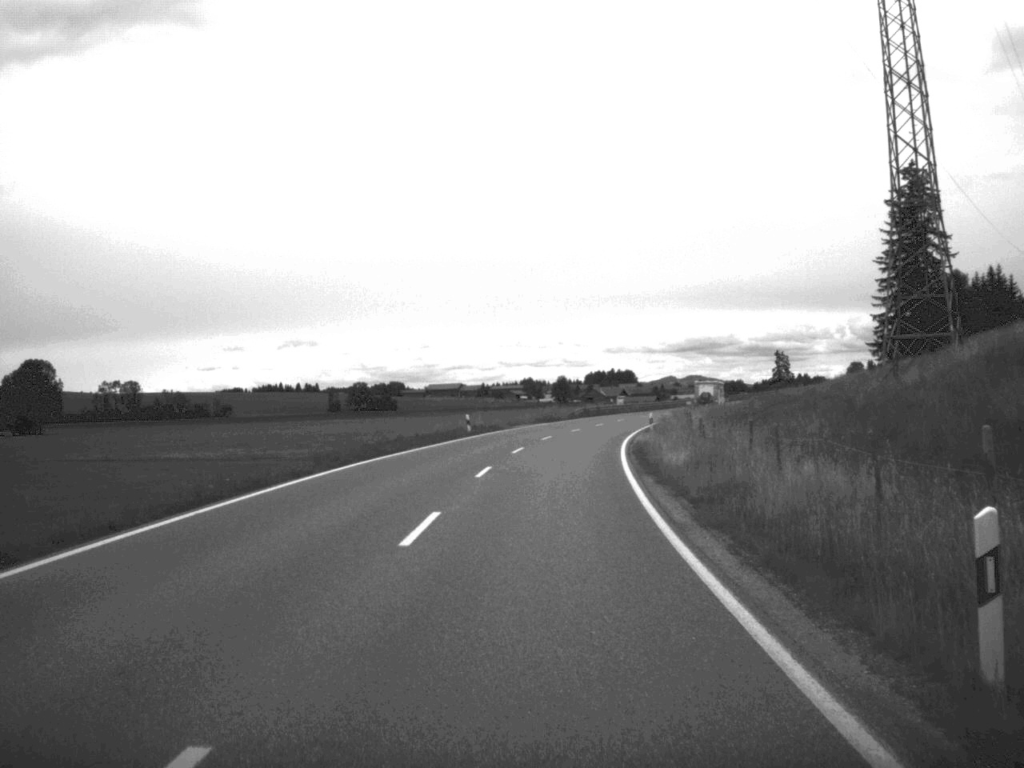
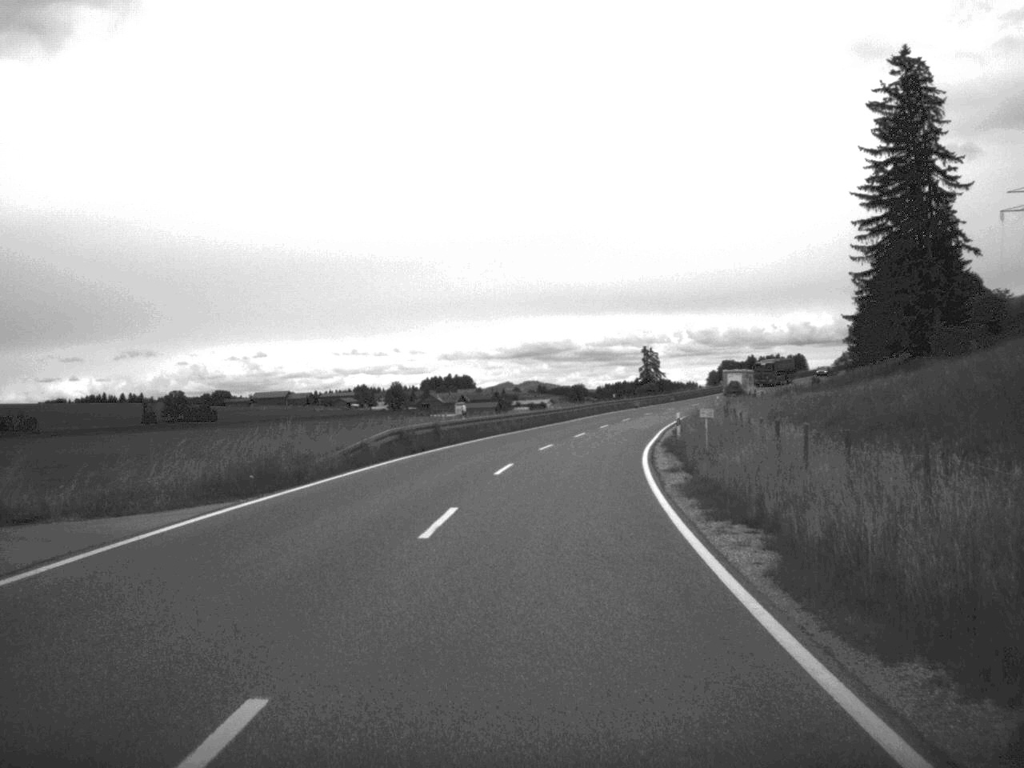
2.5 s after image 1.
(+3.1, +57.2) m; +7°
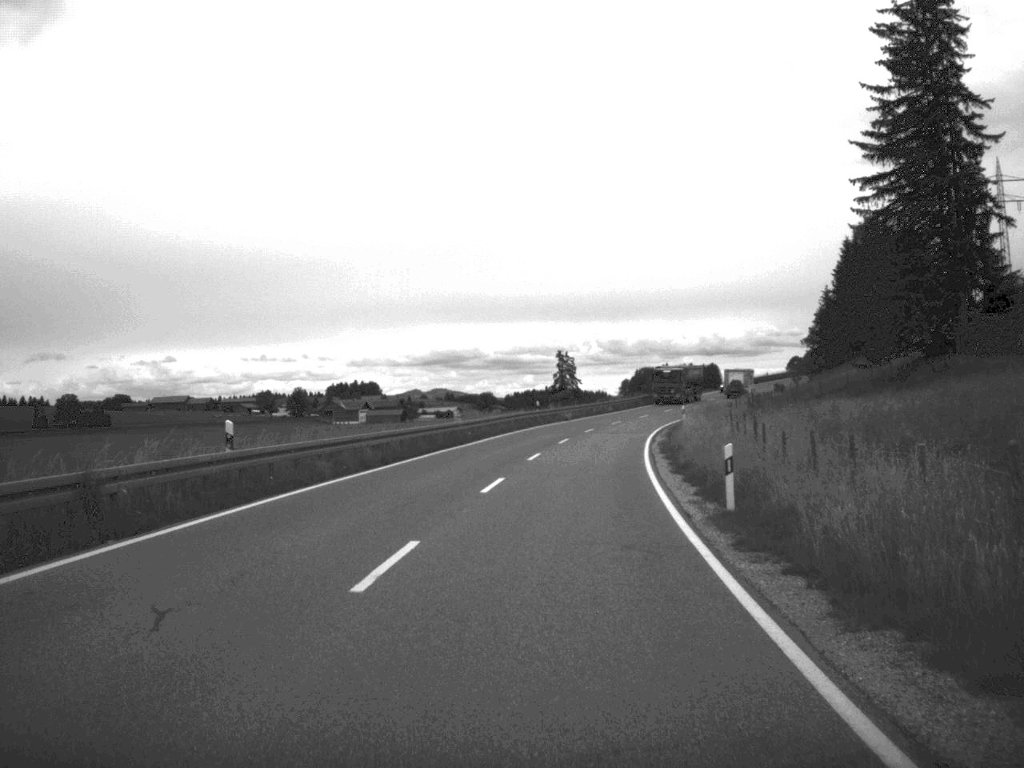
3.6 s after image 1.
(+1.0, +27.1) m; +4°
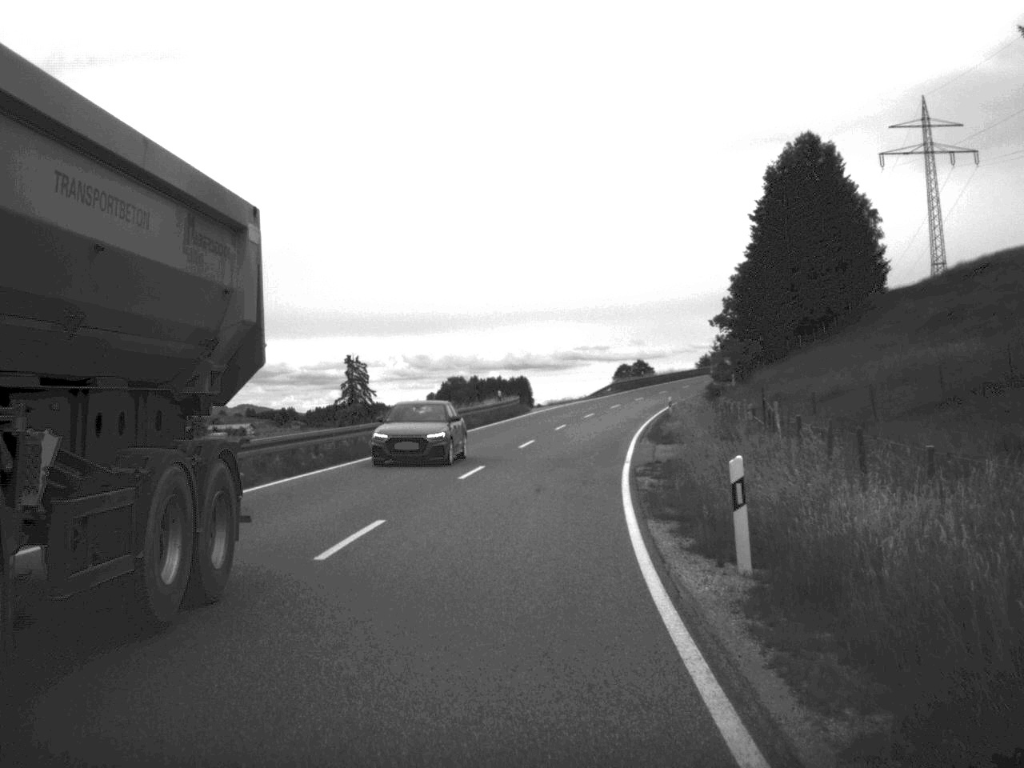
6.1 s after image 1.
(+4.5, +56.0) m; +8°
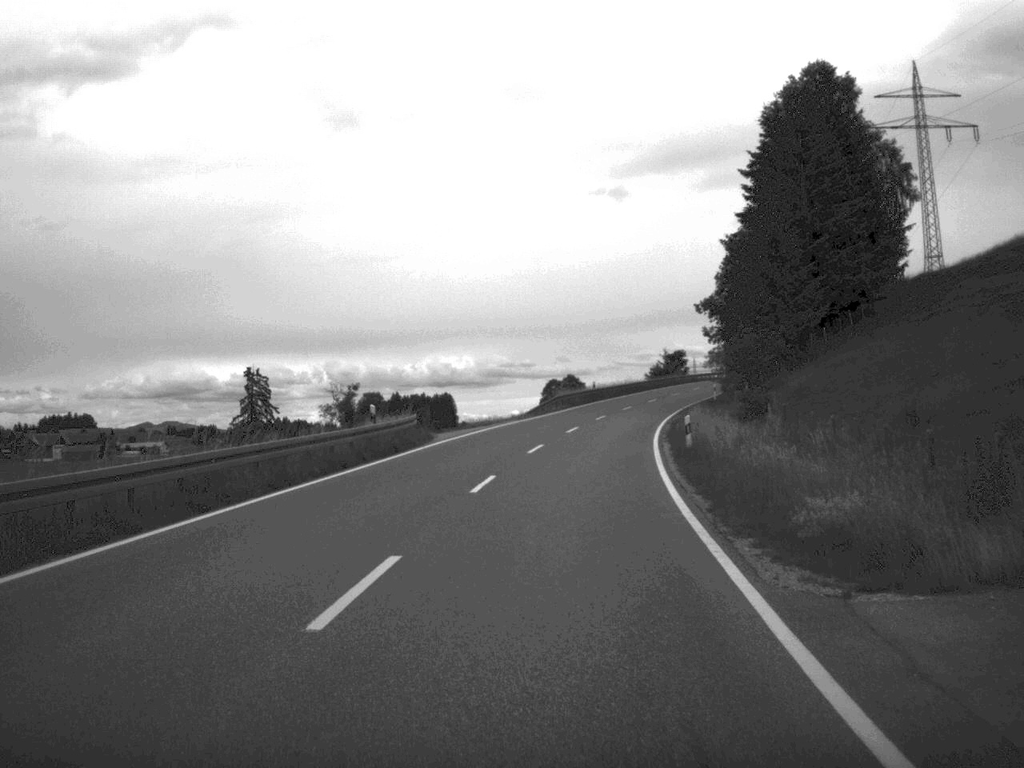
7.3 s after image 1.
(+0.7, +26.8) m; +3°
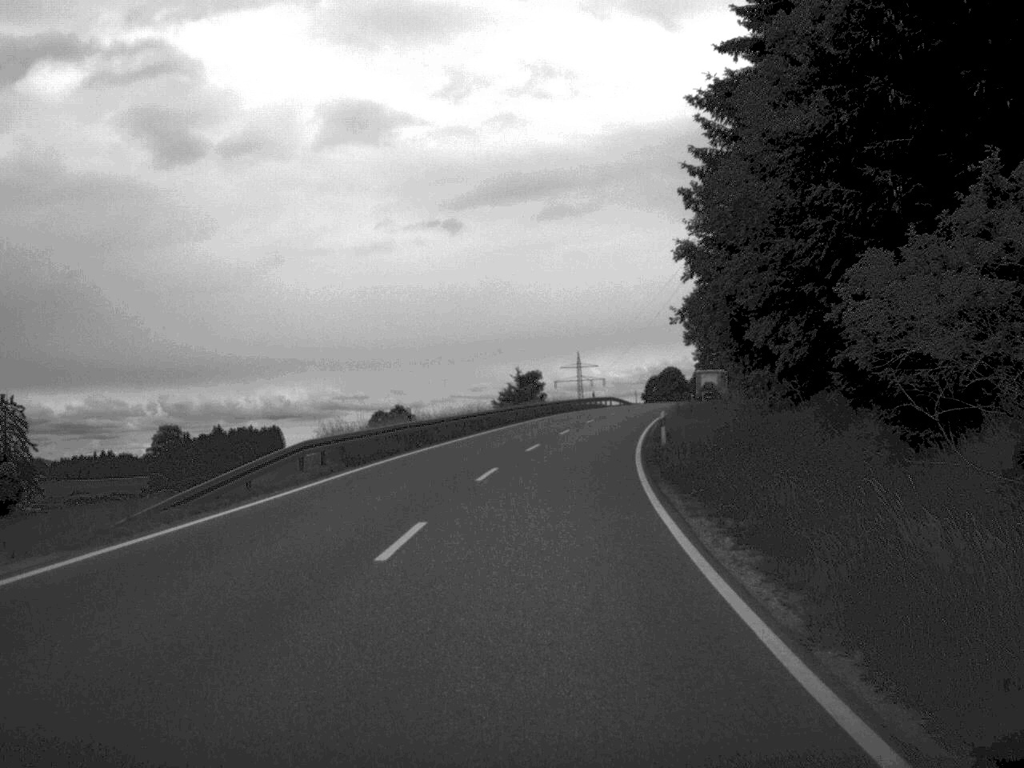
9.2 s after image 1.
(+2.7, +42.6) m; +7°
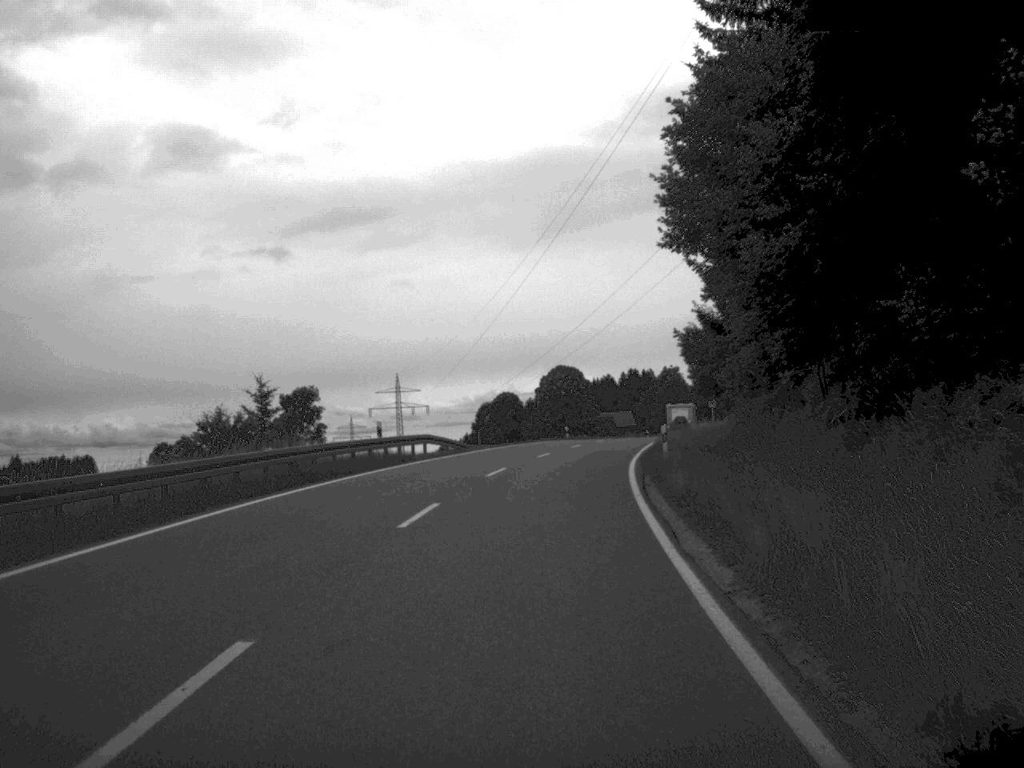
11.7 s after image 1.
(+3.8, +54.2) m; +8°
